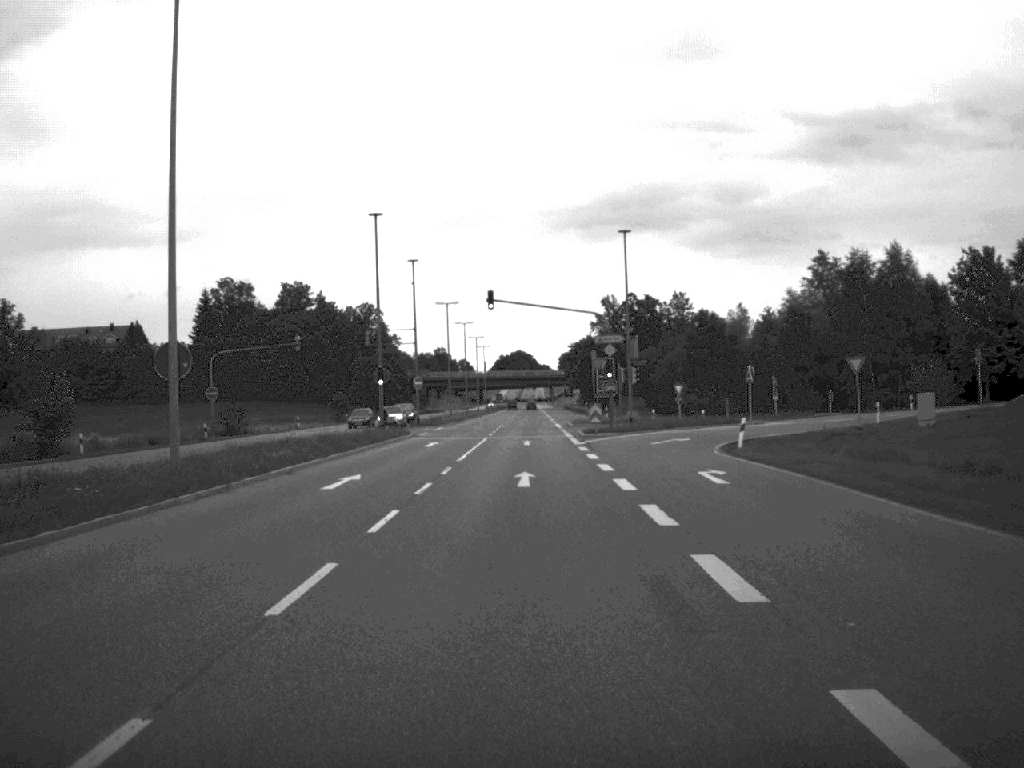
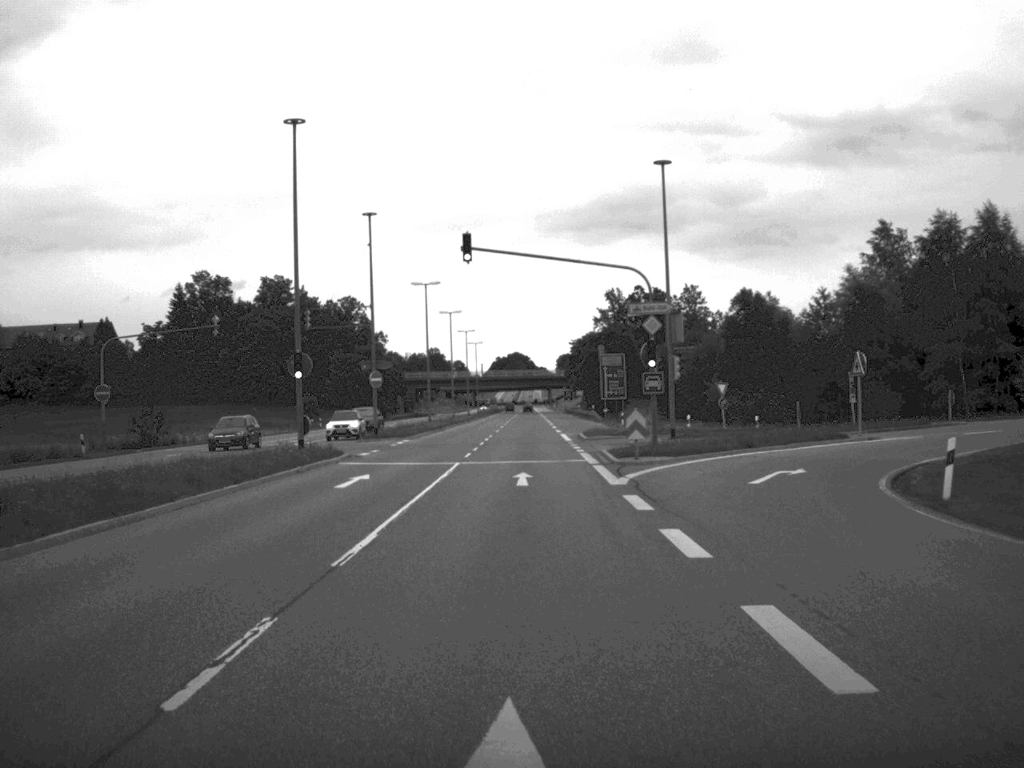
(0.0, +20.7) m; 0°
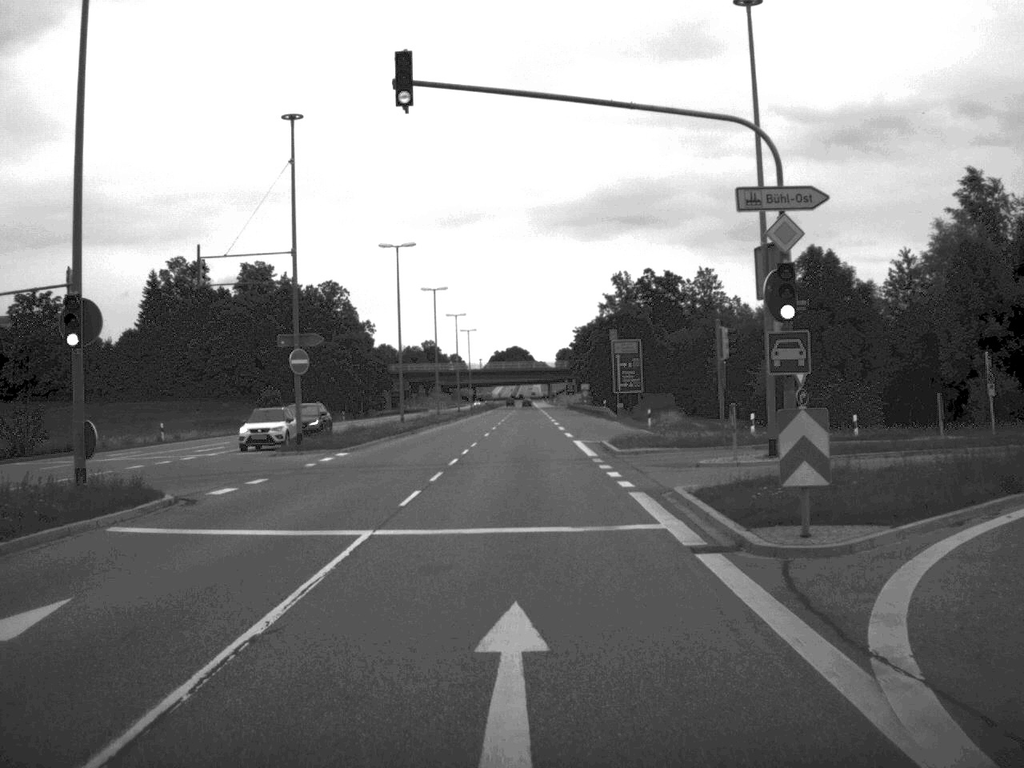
(0.0, +19.4) m; 0°
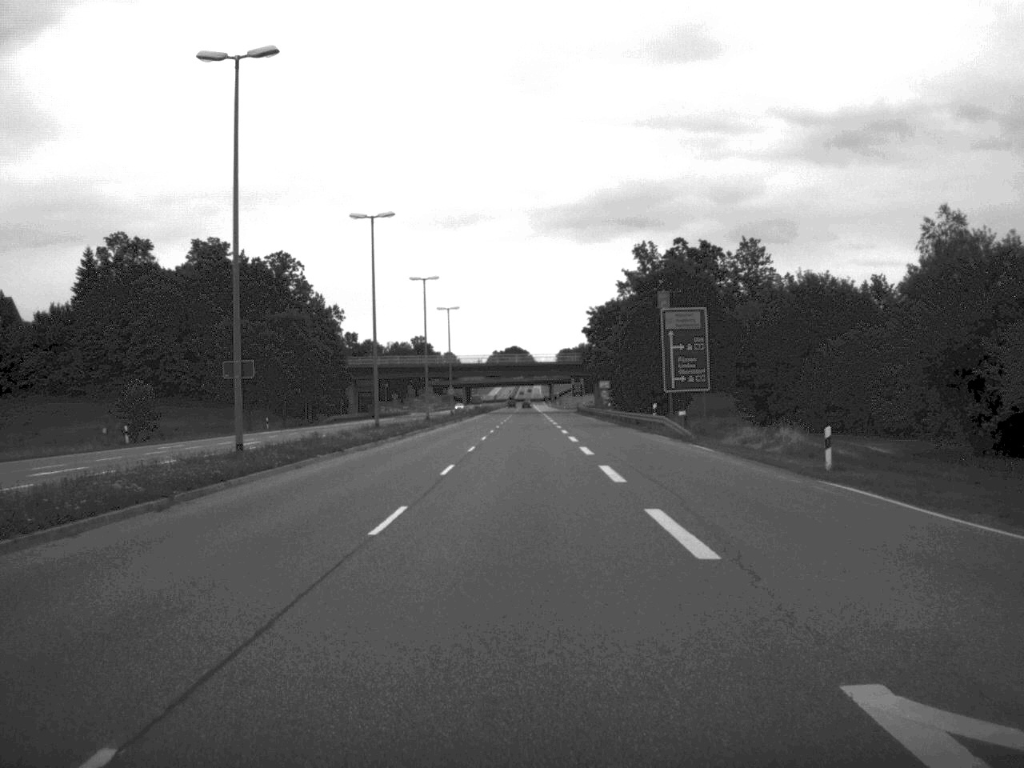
(0.0, +40.3) m; 0°
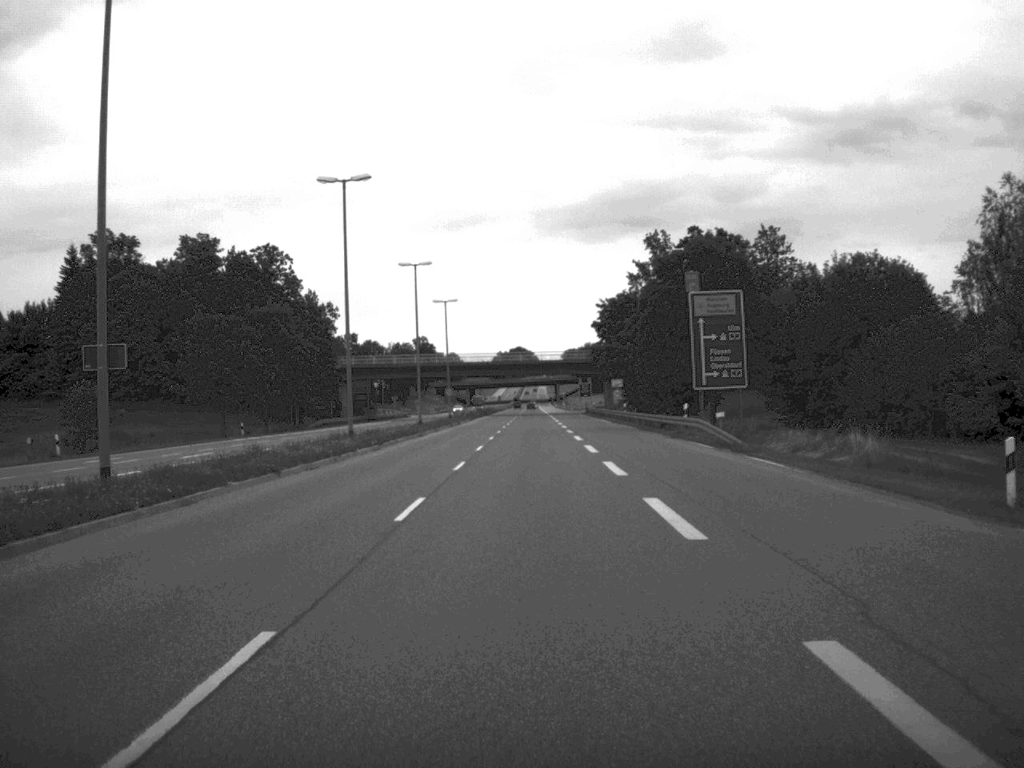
(0.0, +10.4) m; 0°
